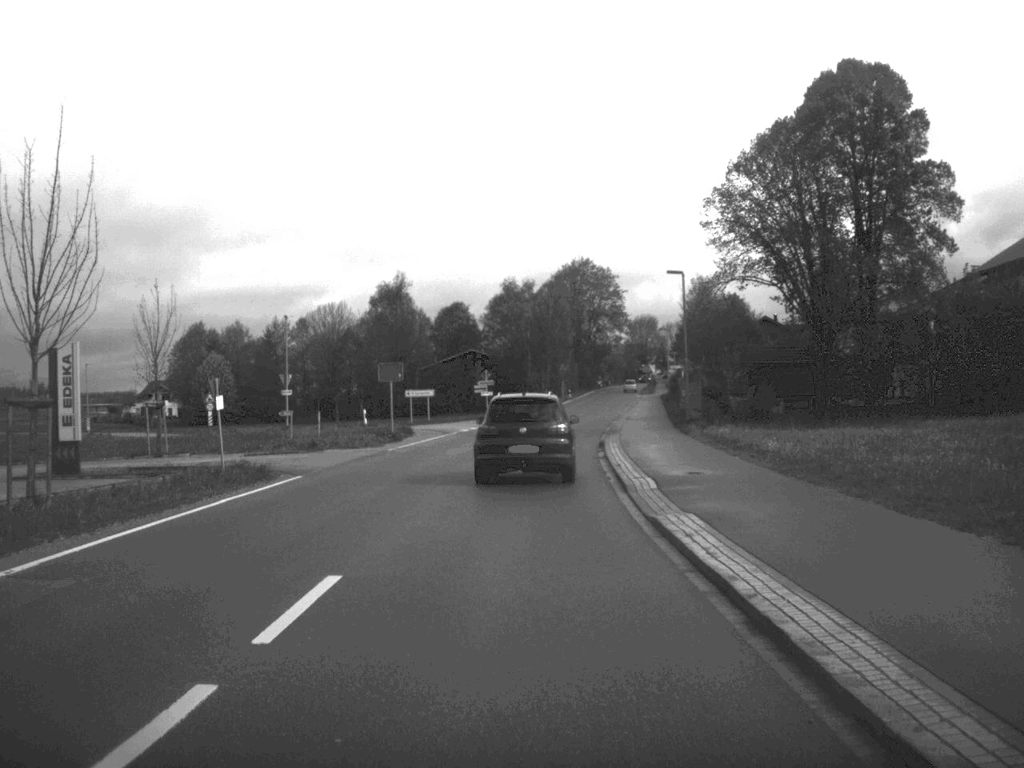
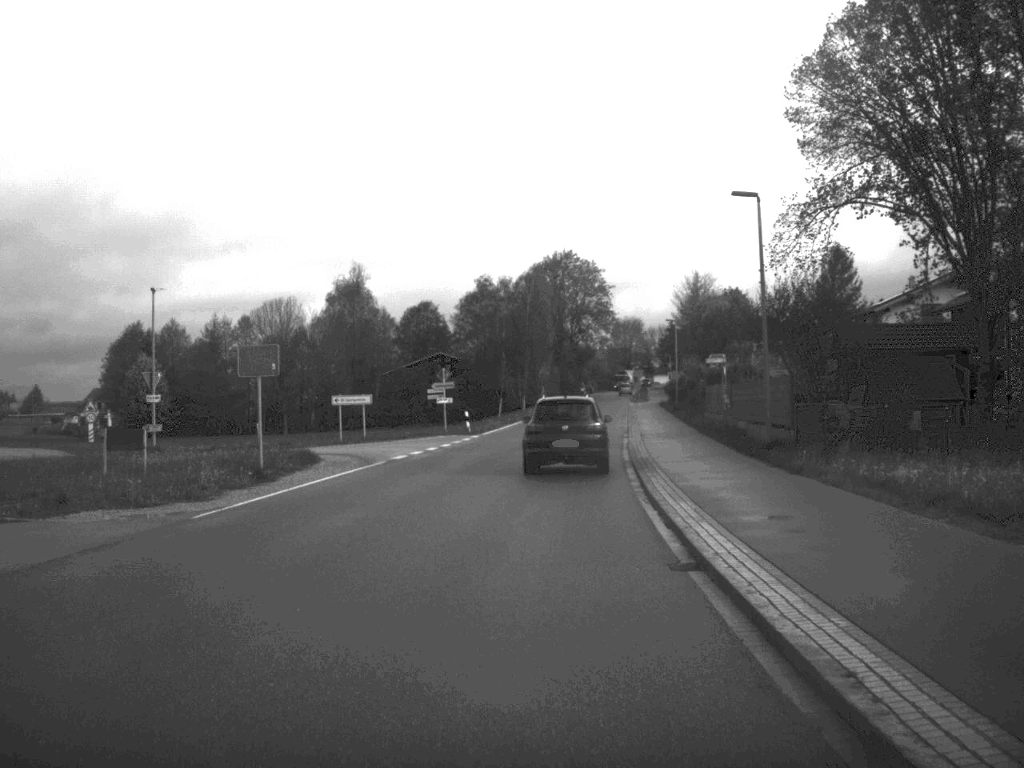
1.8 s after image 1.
(+0.1, +20.7) m; +1°
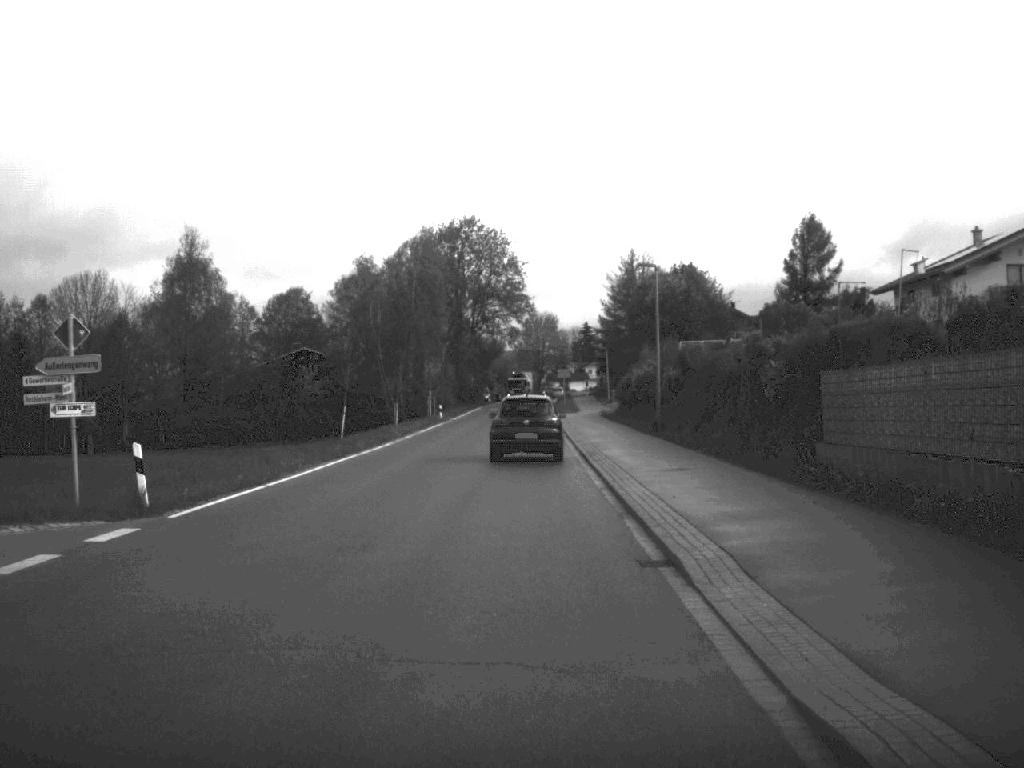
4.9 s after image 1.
(+1.6, +38.1) m; +4°
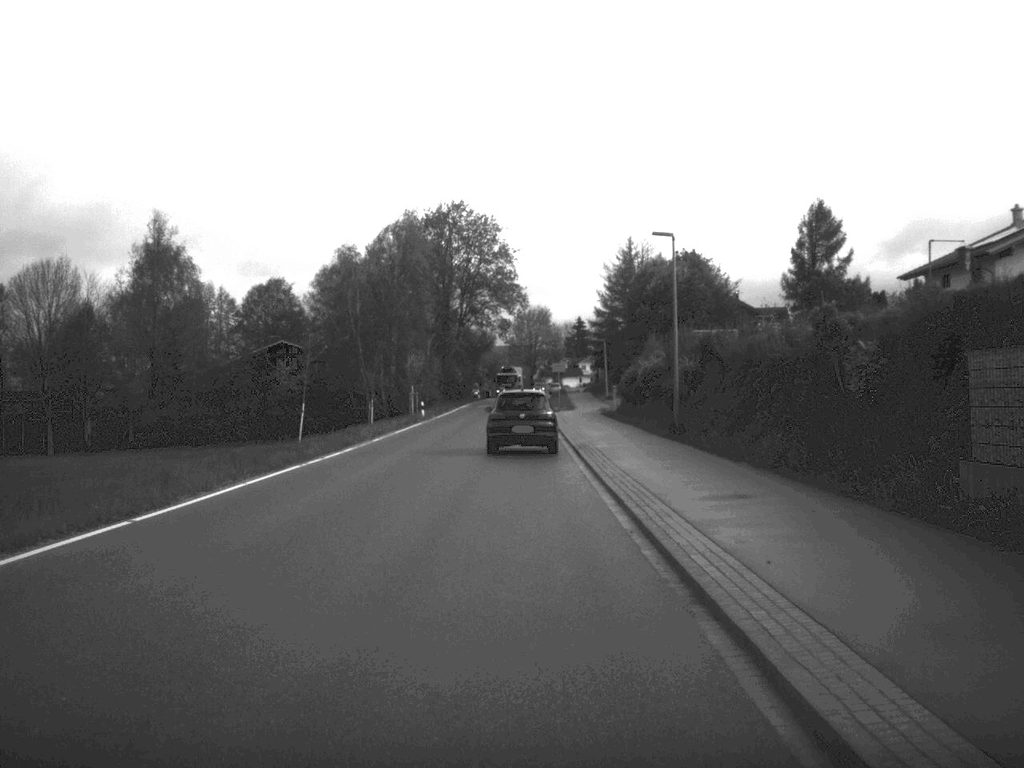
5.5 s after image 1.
(0.0, +7.8) m; 0°
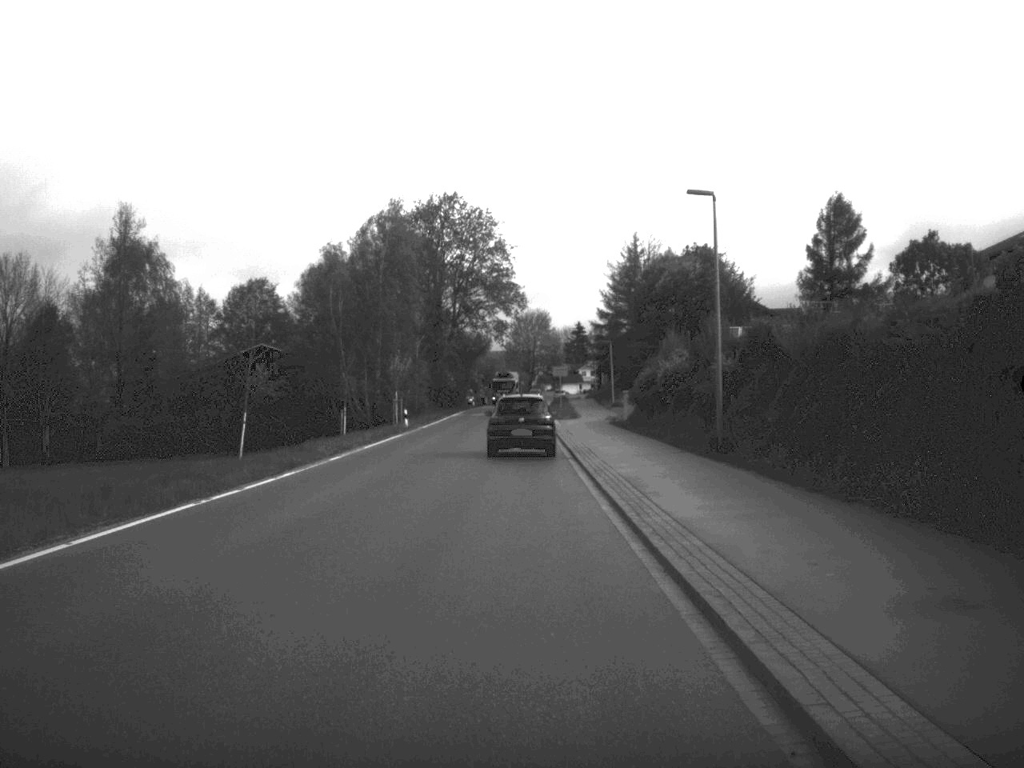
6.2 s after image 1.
(0.0, +8.9) m; 0°
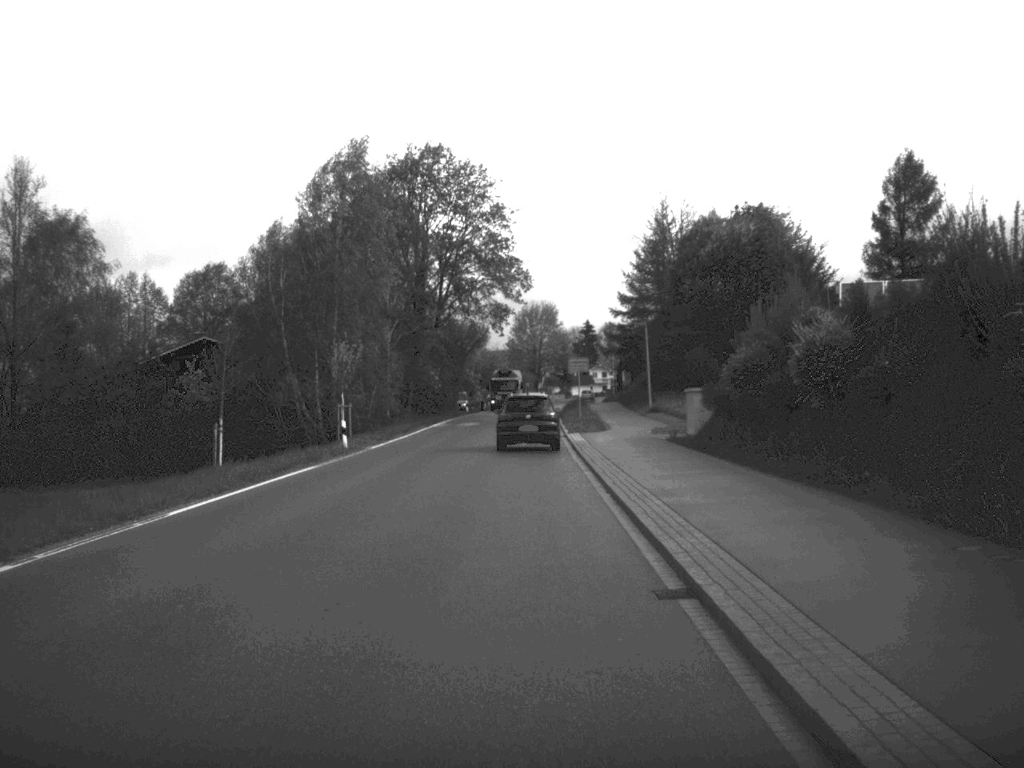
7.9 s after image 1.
(-0.1, +22.9) m; 0°
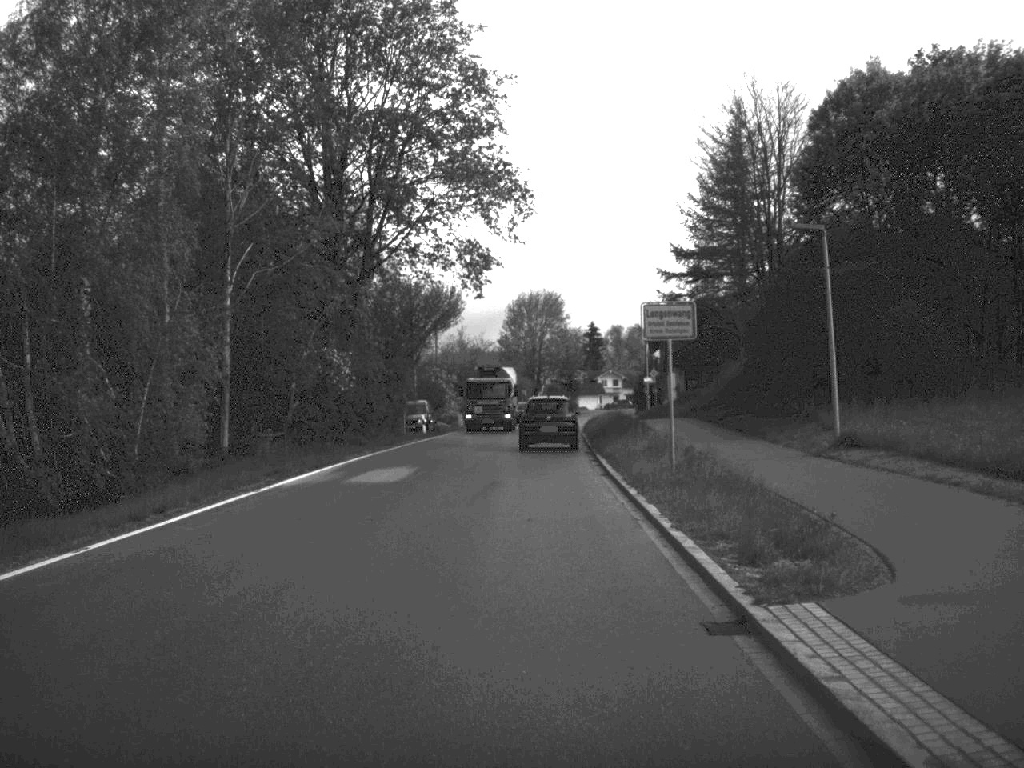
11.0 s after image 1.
(-0.1, +39.3) m; 0°
